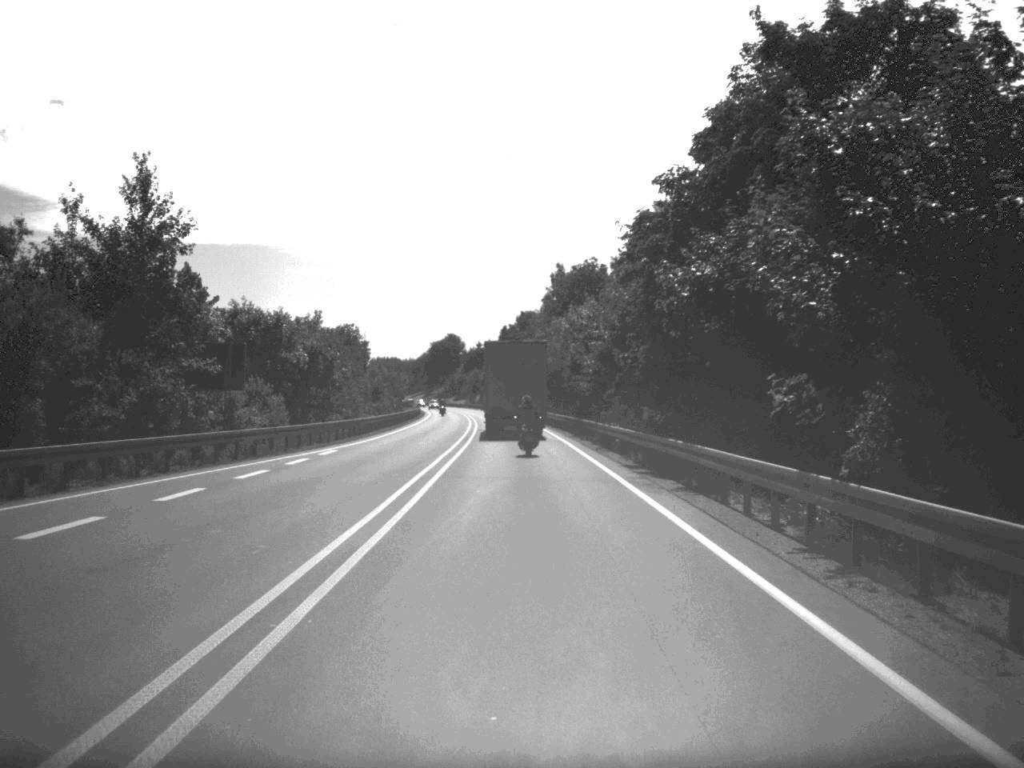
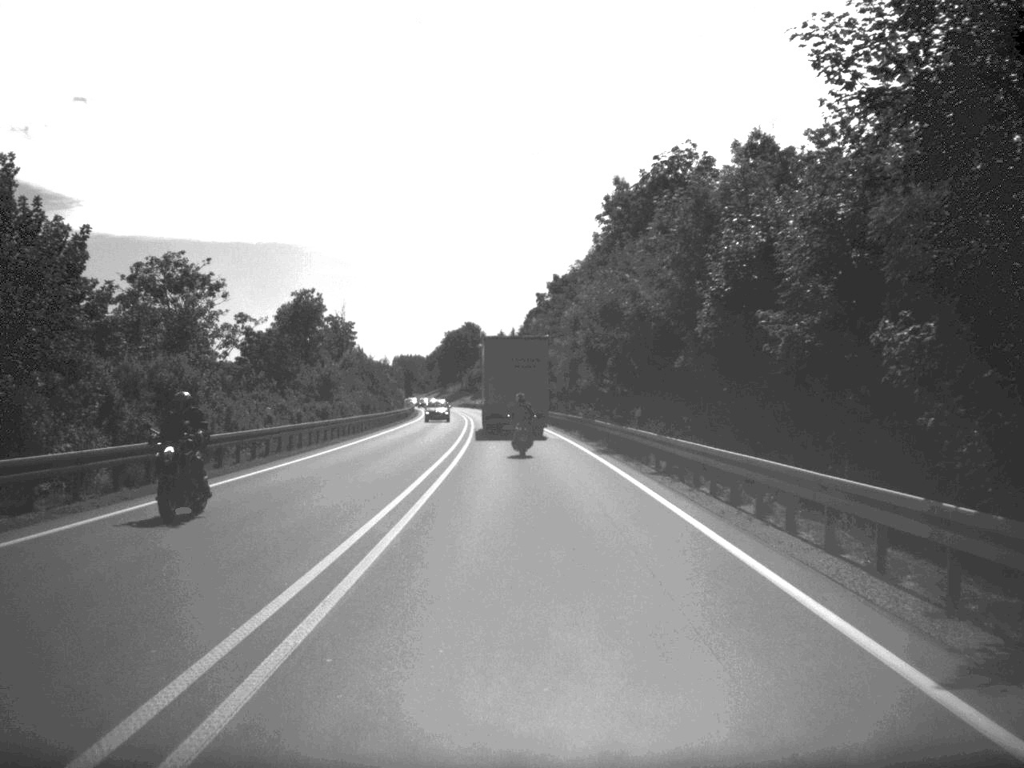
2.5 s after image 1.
(-0.7, +47.7) m; -1°
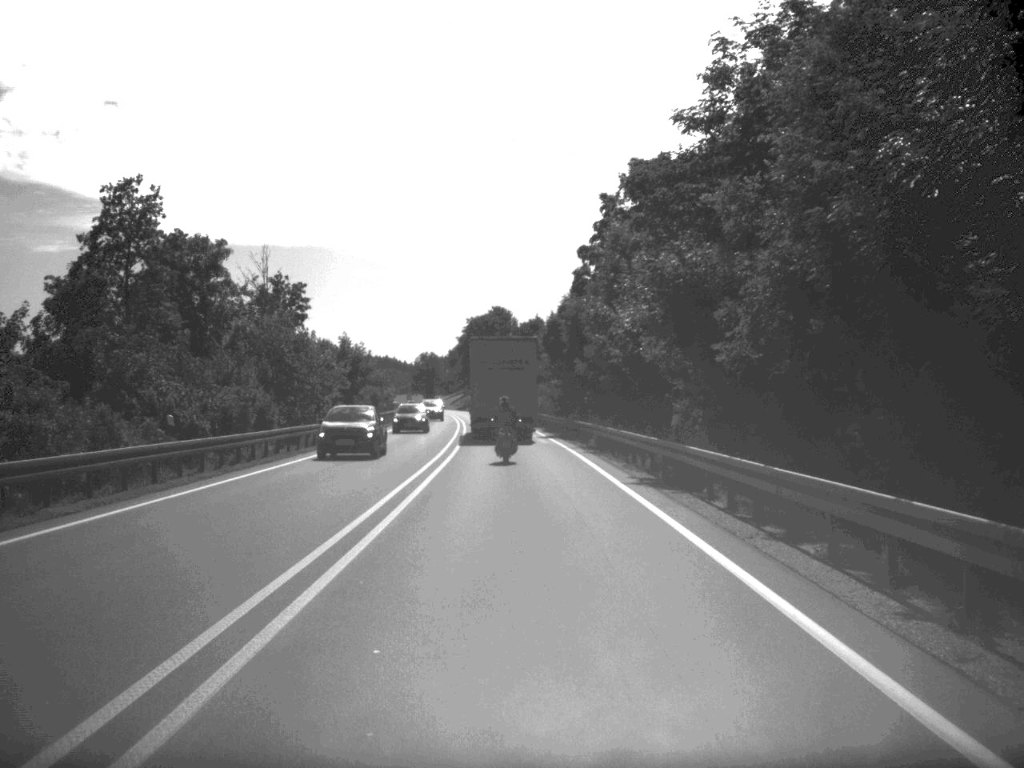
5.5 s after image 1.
(-0.9, +58.1) m; -2°
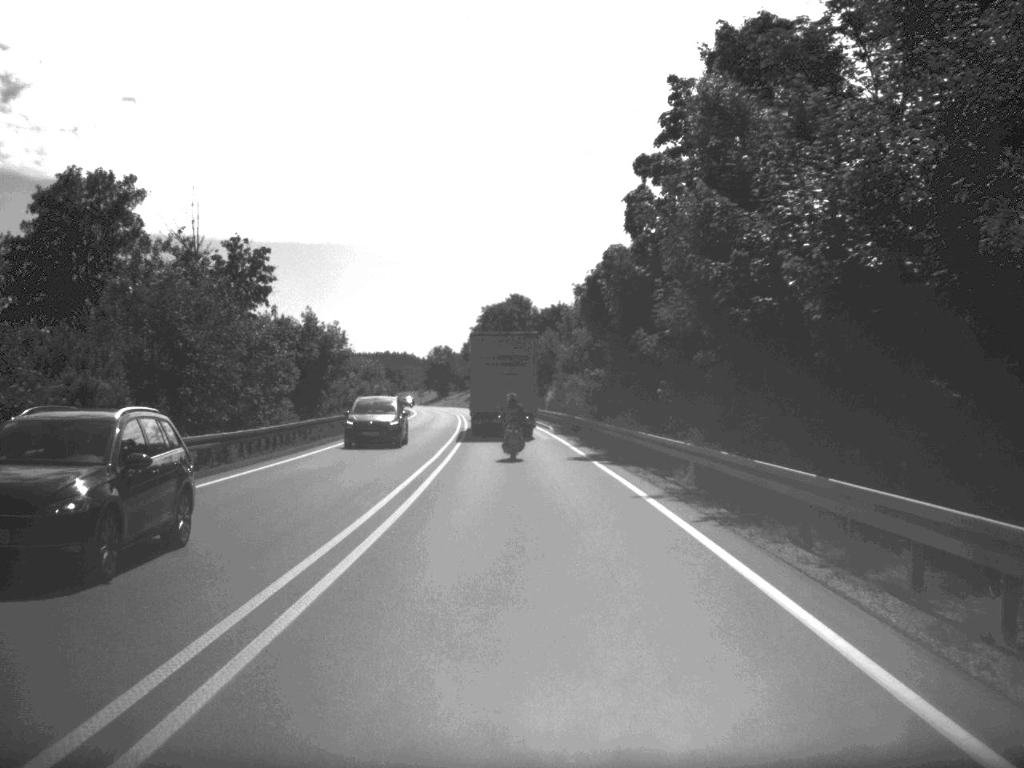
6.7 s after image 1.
(-0.2, +22.3) m; -1°
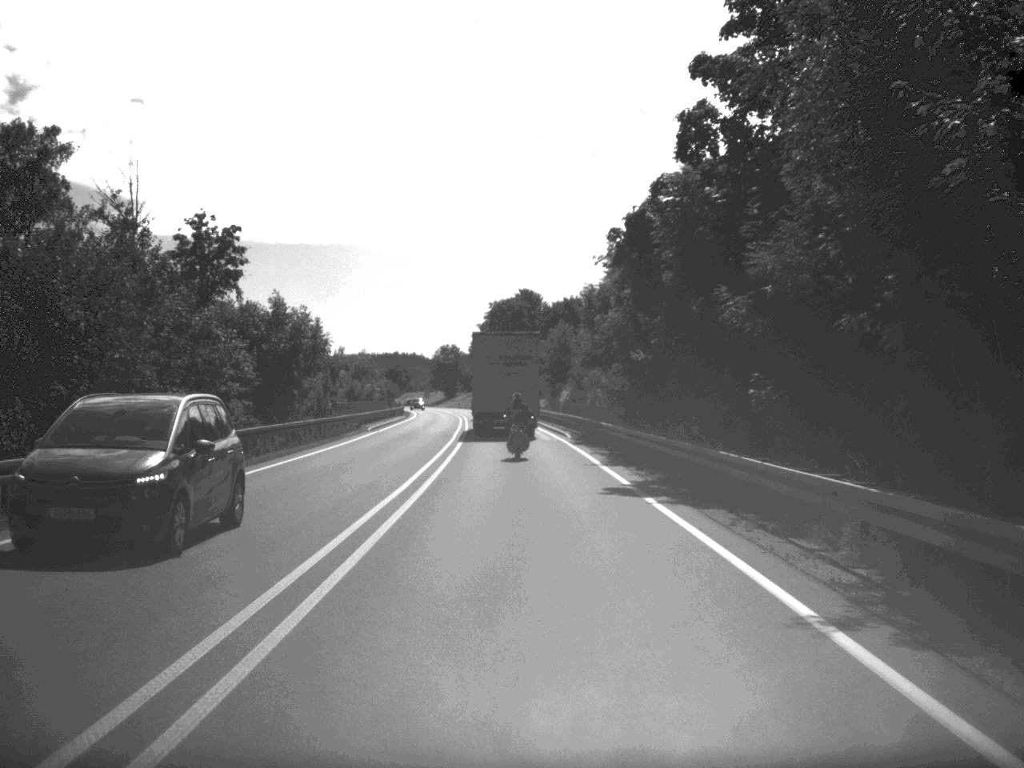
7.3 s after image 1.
(0.0, +11.3) m; -1°
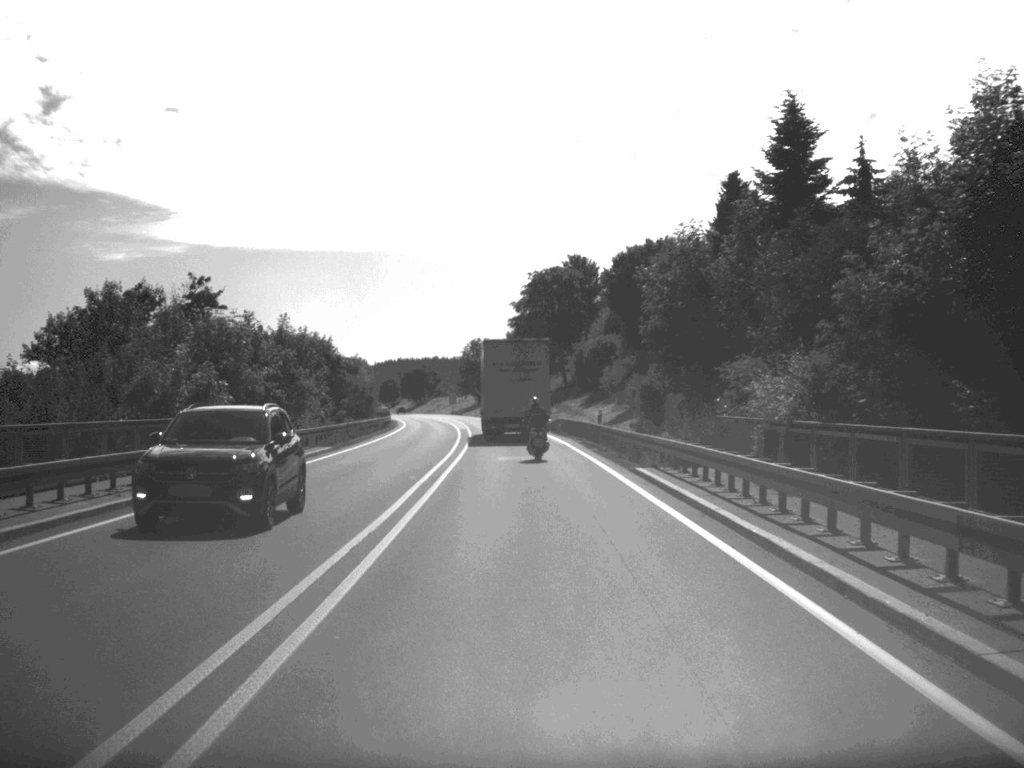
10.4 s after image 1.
(-1.2, +55.2) m; -2°
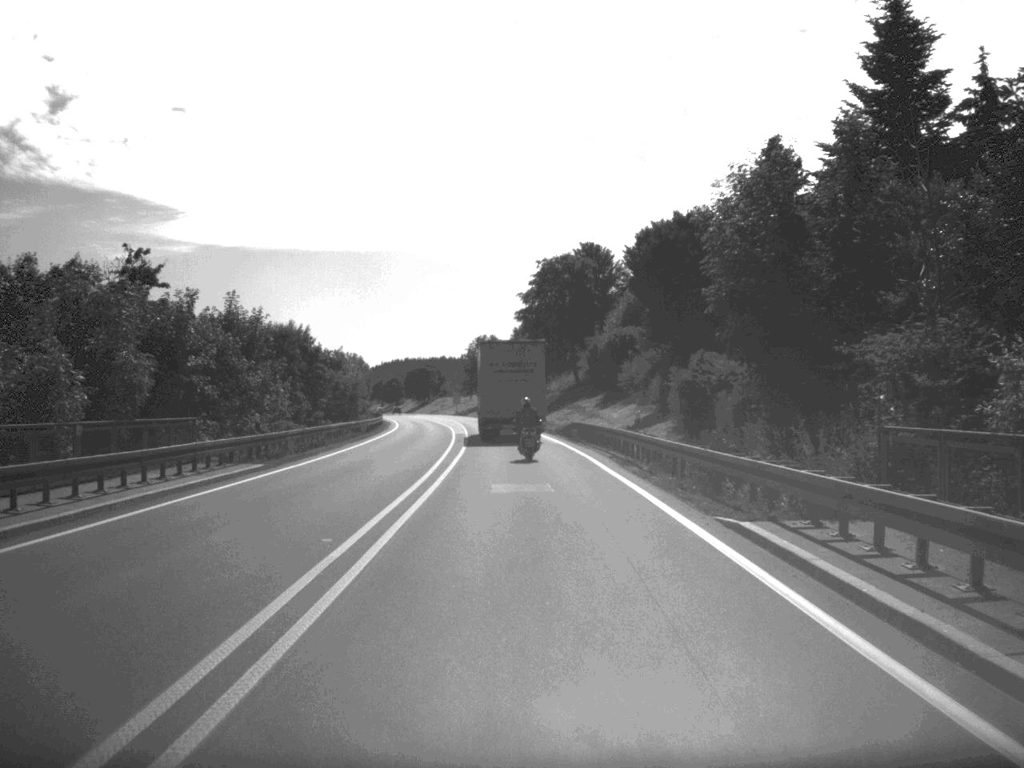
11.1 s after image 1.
(0.0, +12.4) m; 0°
